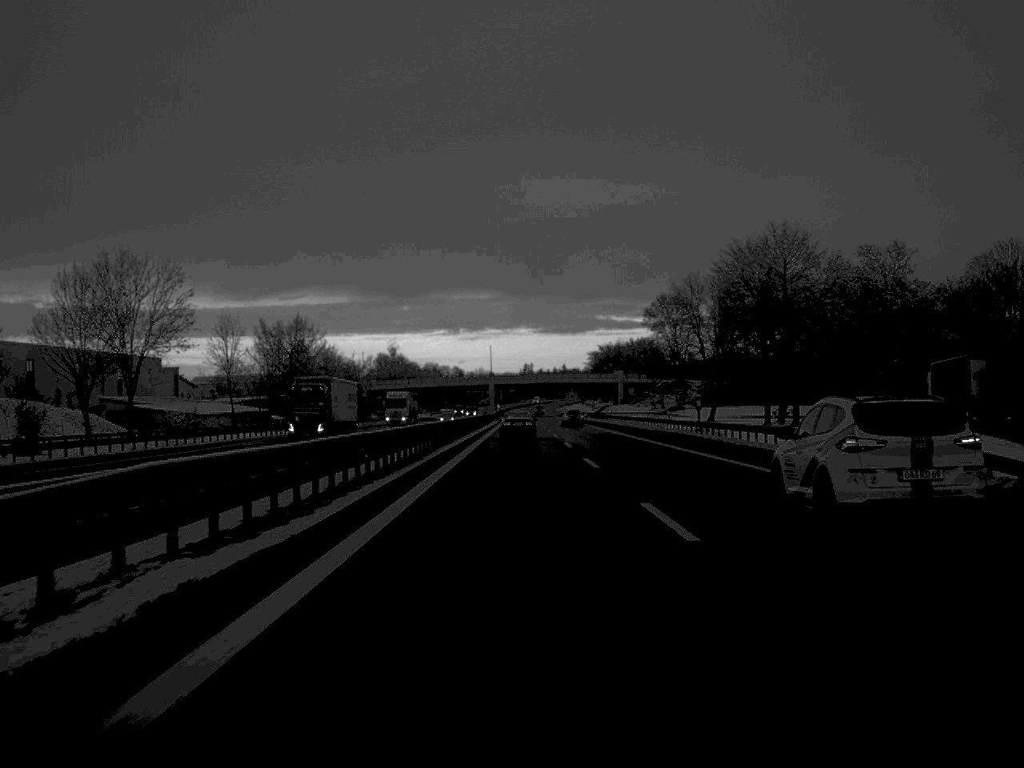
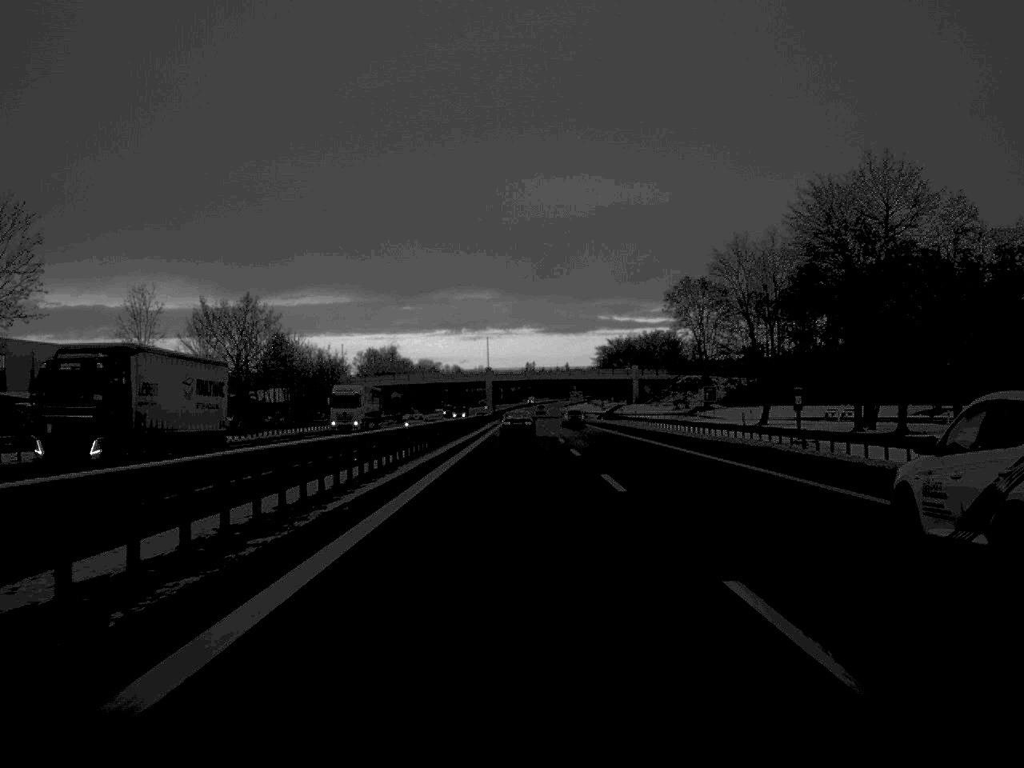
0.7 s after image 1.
(0.0, +27.4) m; 0°
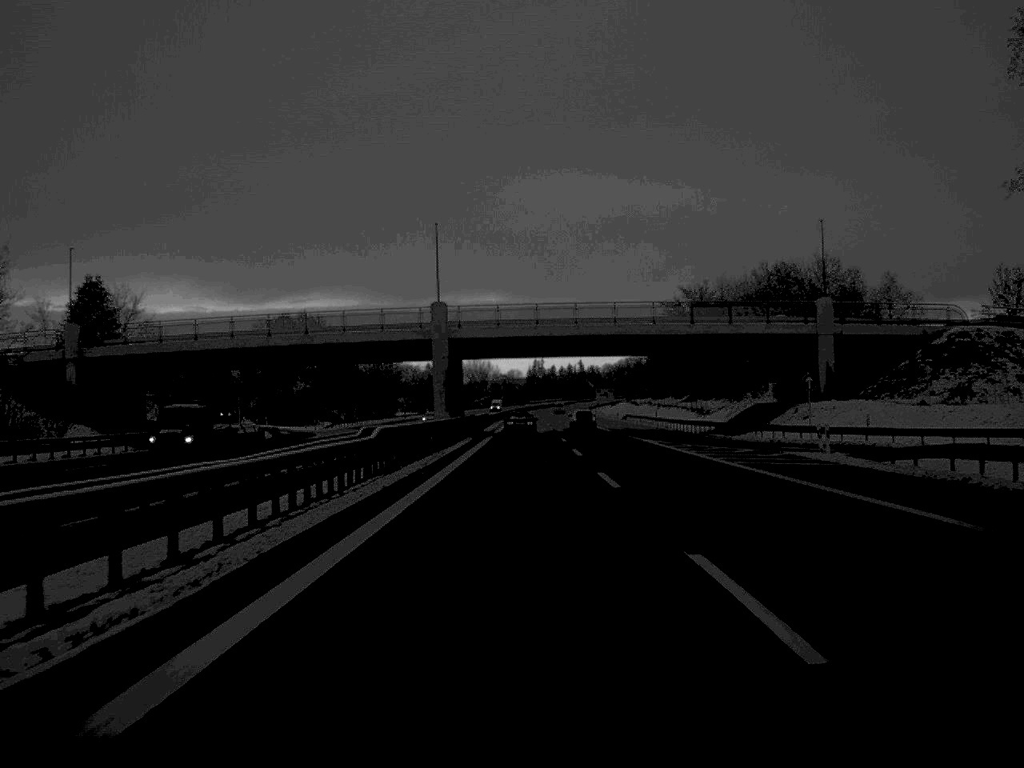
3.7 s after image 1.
(-0.4, +122.9) m; 0°
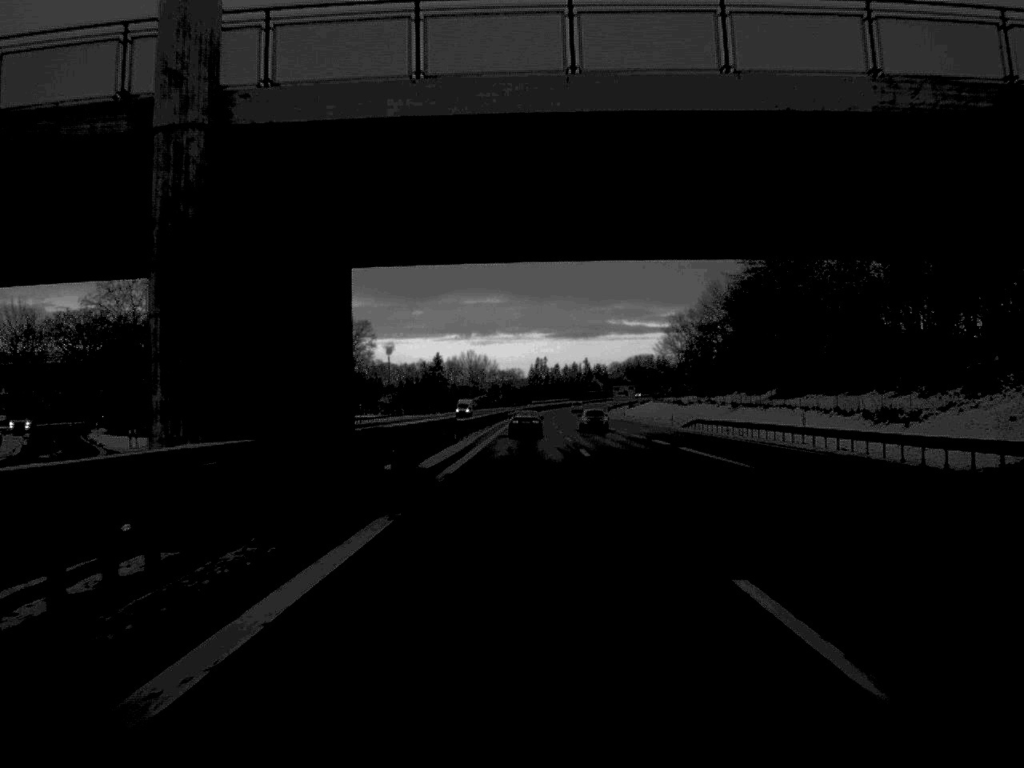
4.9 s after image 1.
(0.0, +56.1) m; 0°
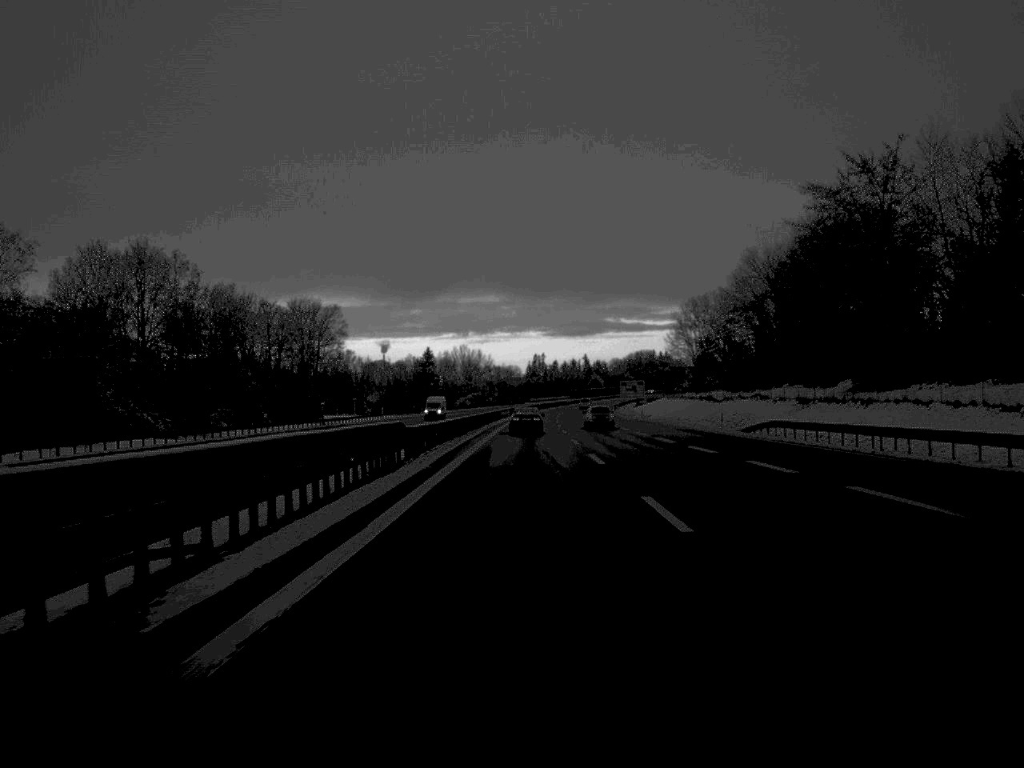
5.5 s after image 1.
(0.0, +26.1) m; 0°
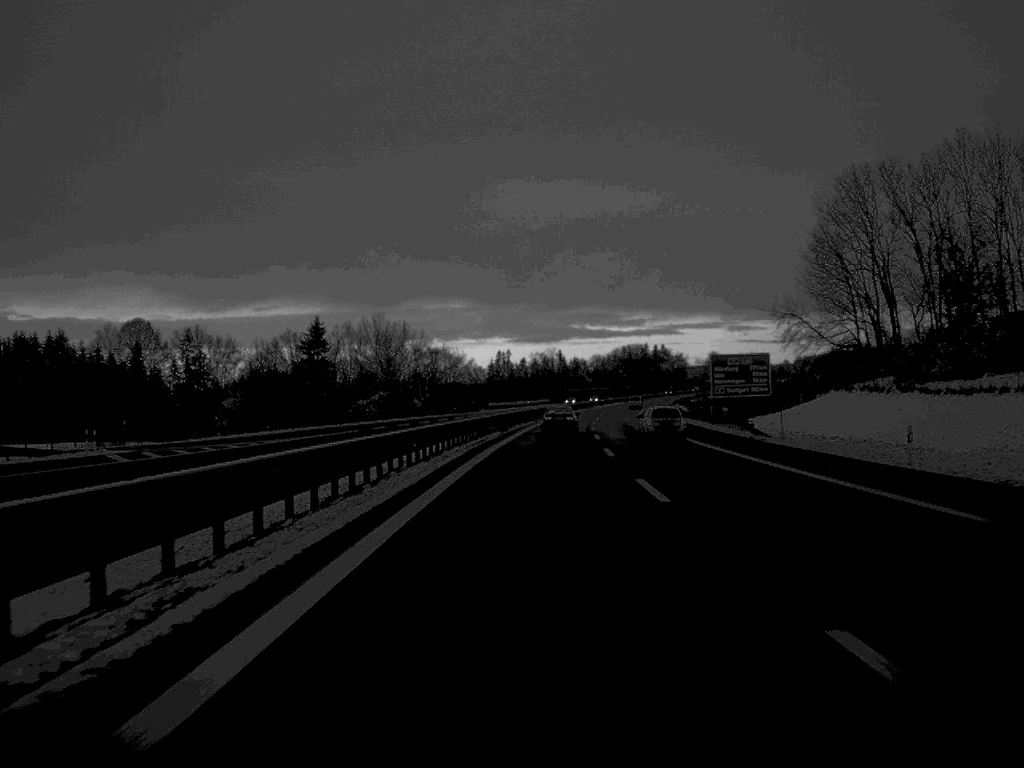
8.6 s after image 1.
(+1.3, +138.6) m; +2°
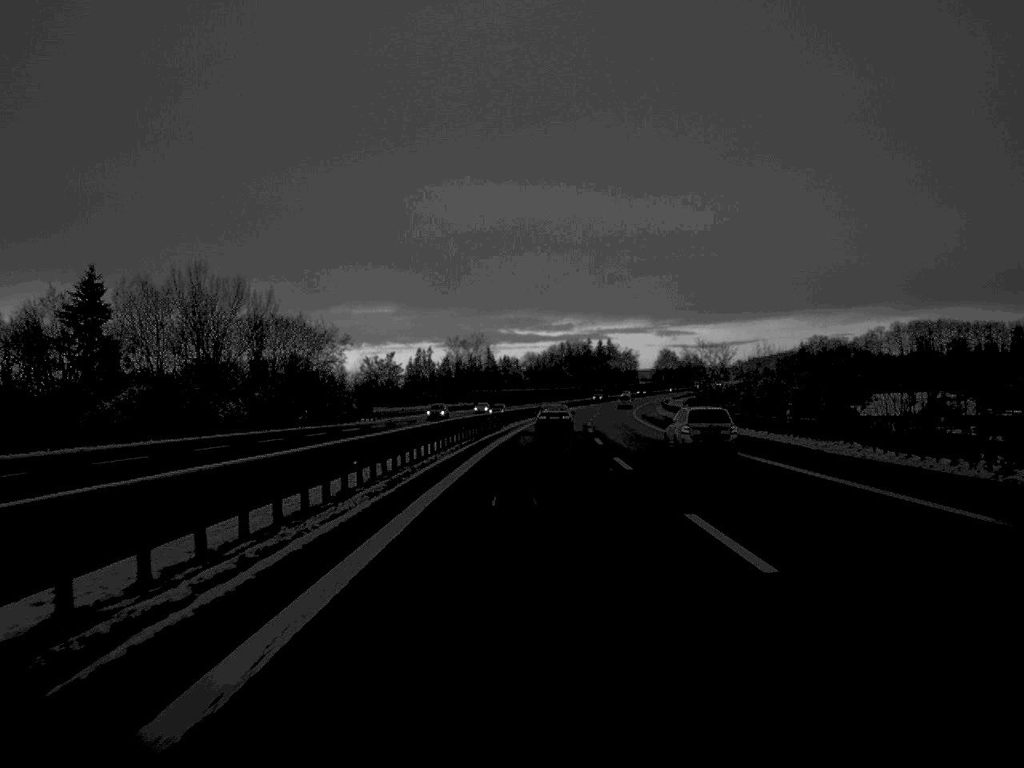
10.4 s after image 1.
(+2.2, +80.5) m; +3°
